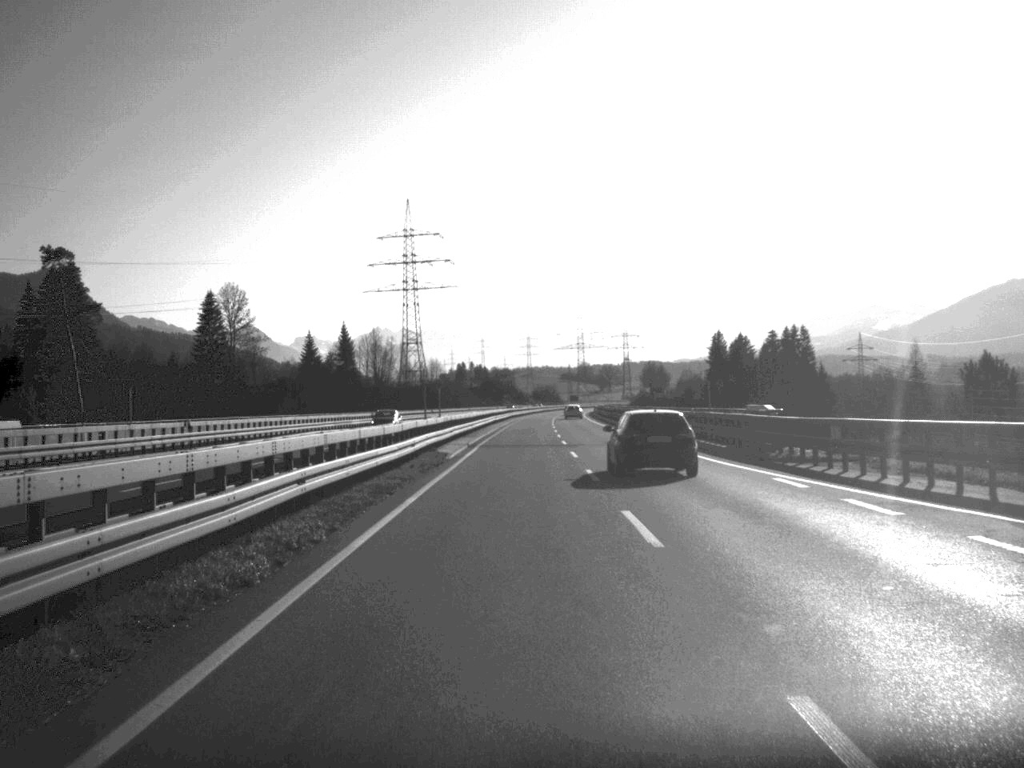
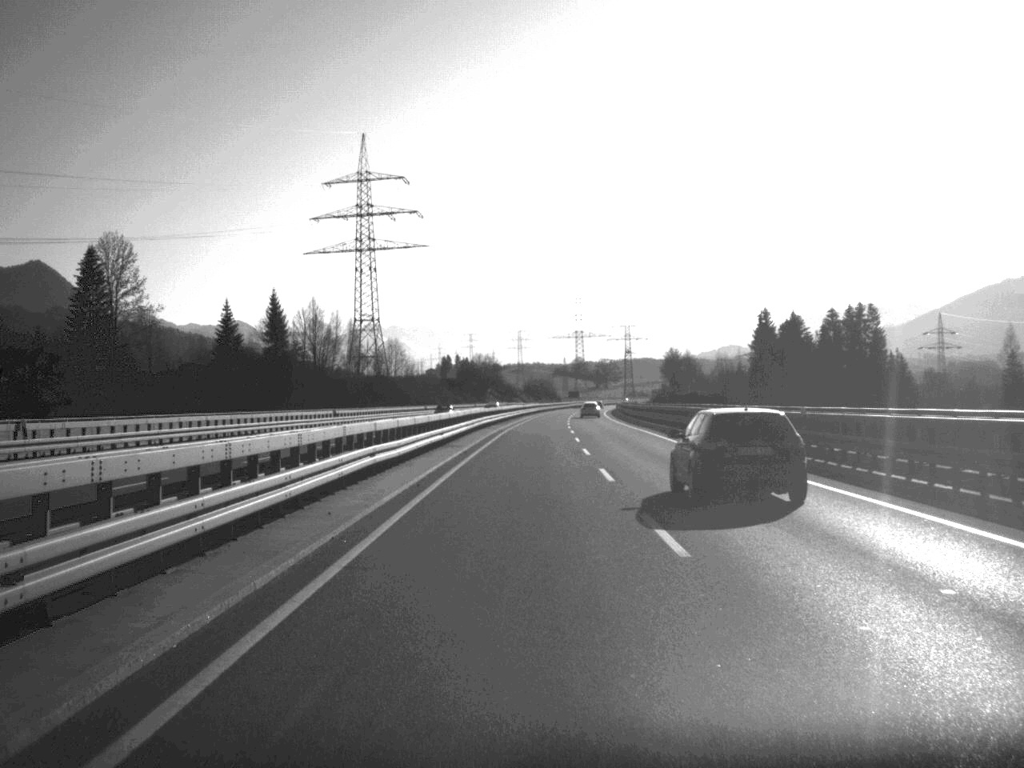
(+0.1, +72.9) m; 0°
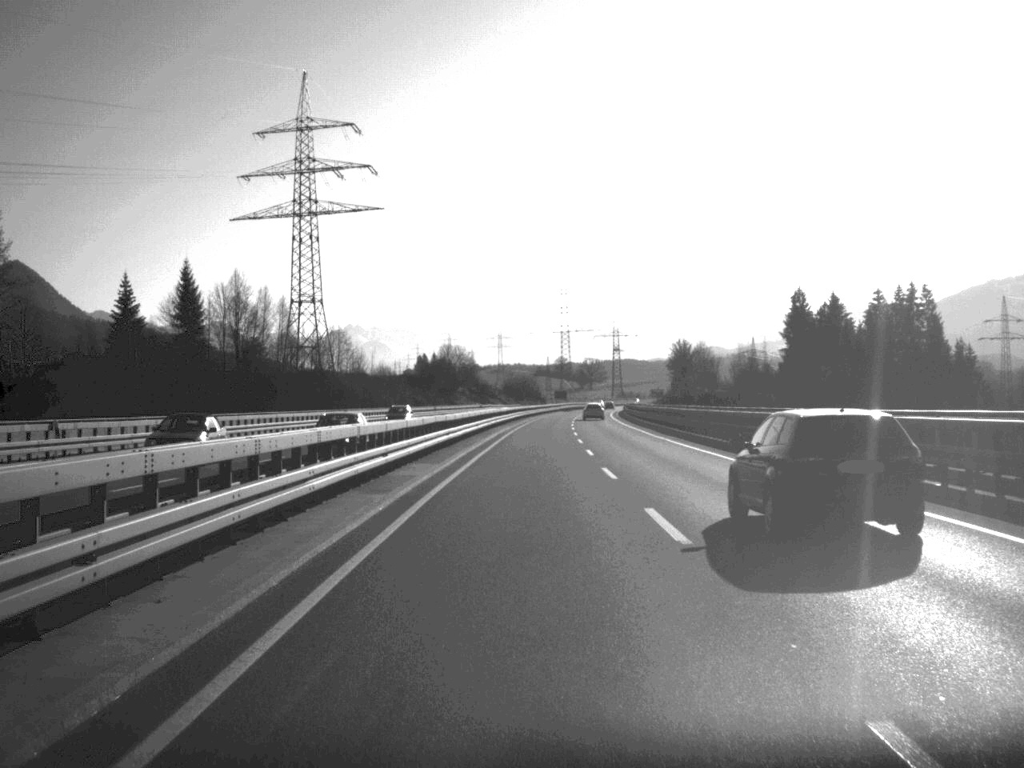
(+0.3, +46.8) m; +1°
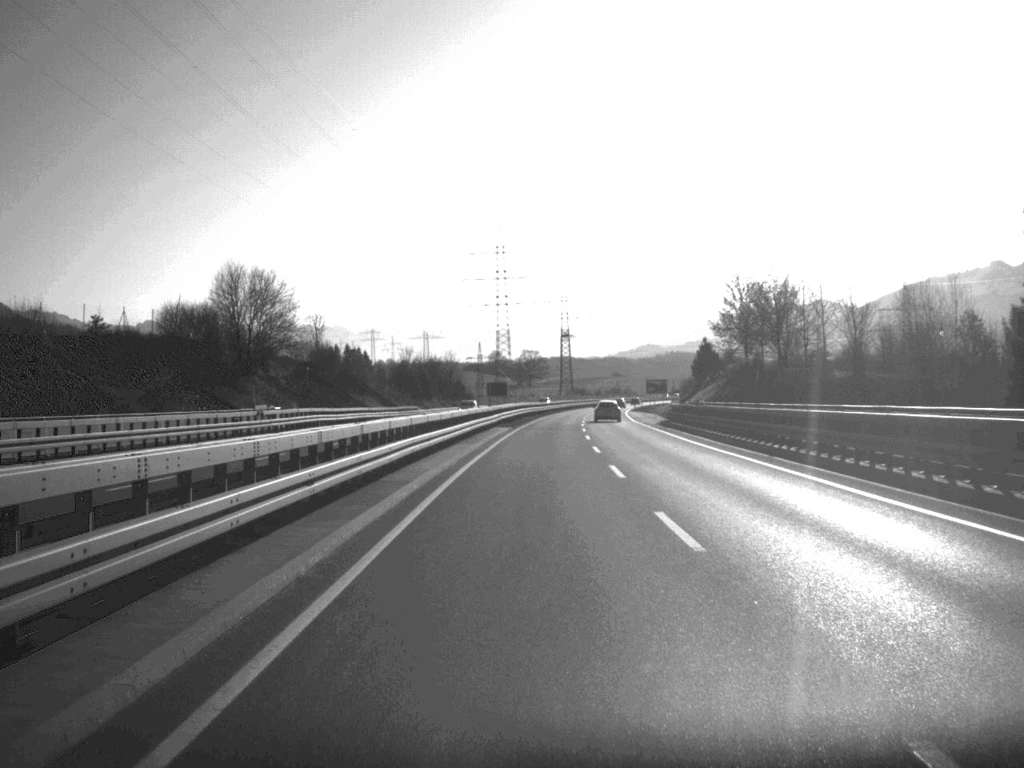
(+2.8, +119.4) m; +3°
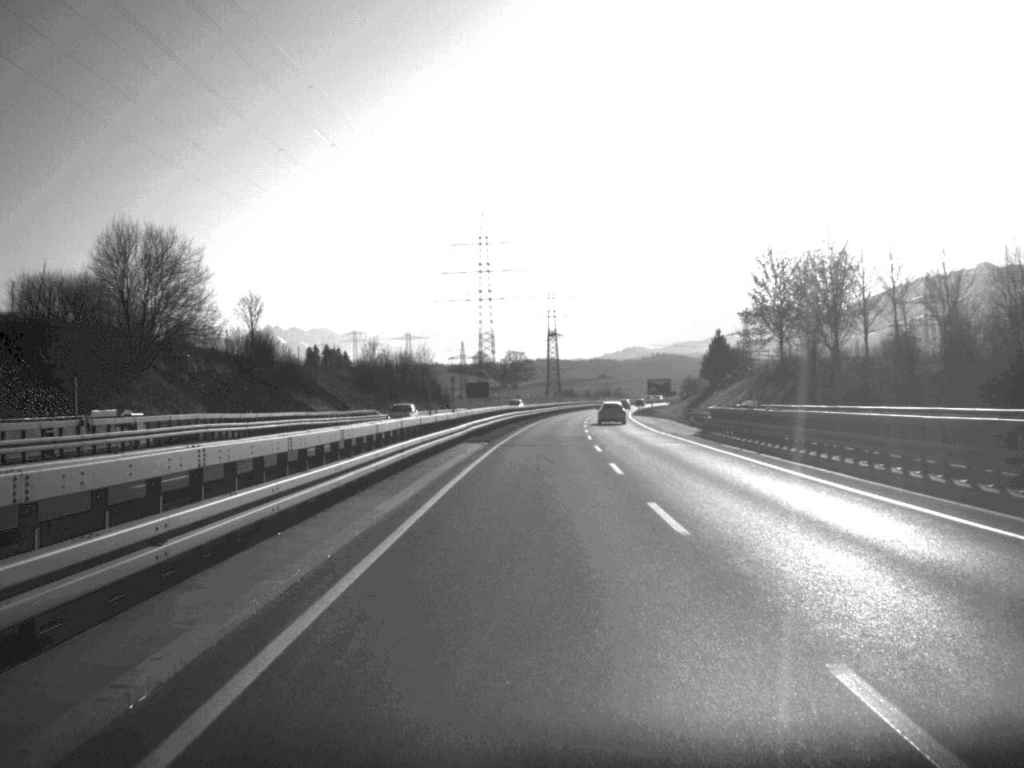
(+0.1, +22.2) m; +1°
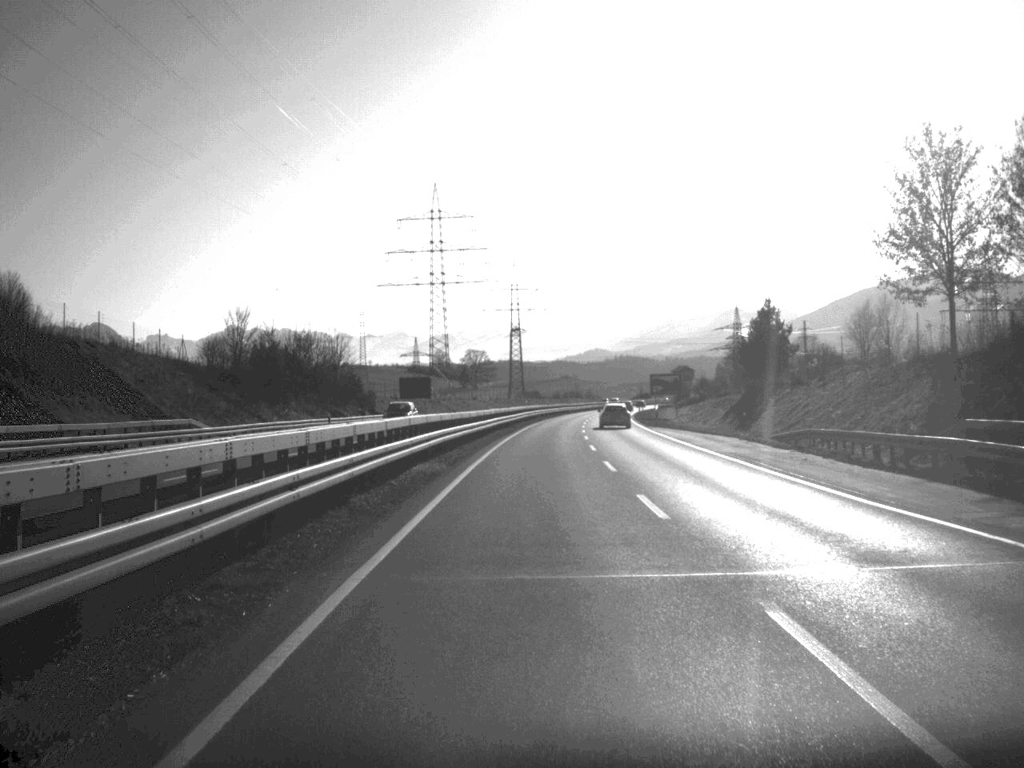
(+0.6, +45.3) m; +2°
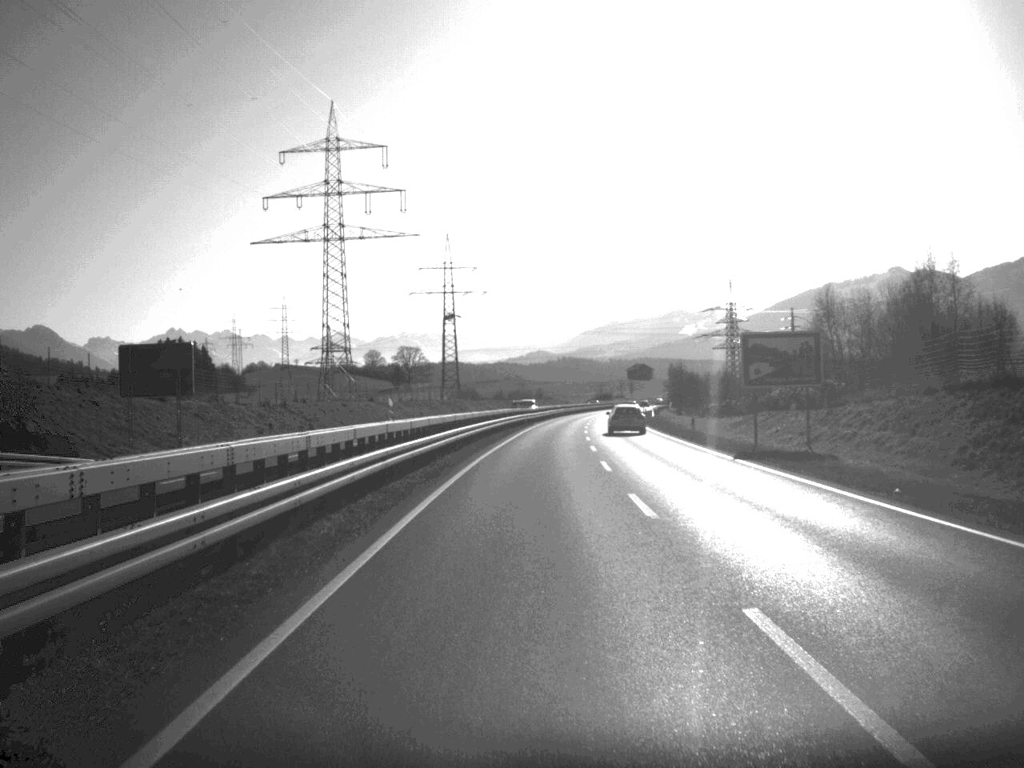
(+1.6, +71.5) m; +3°
